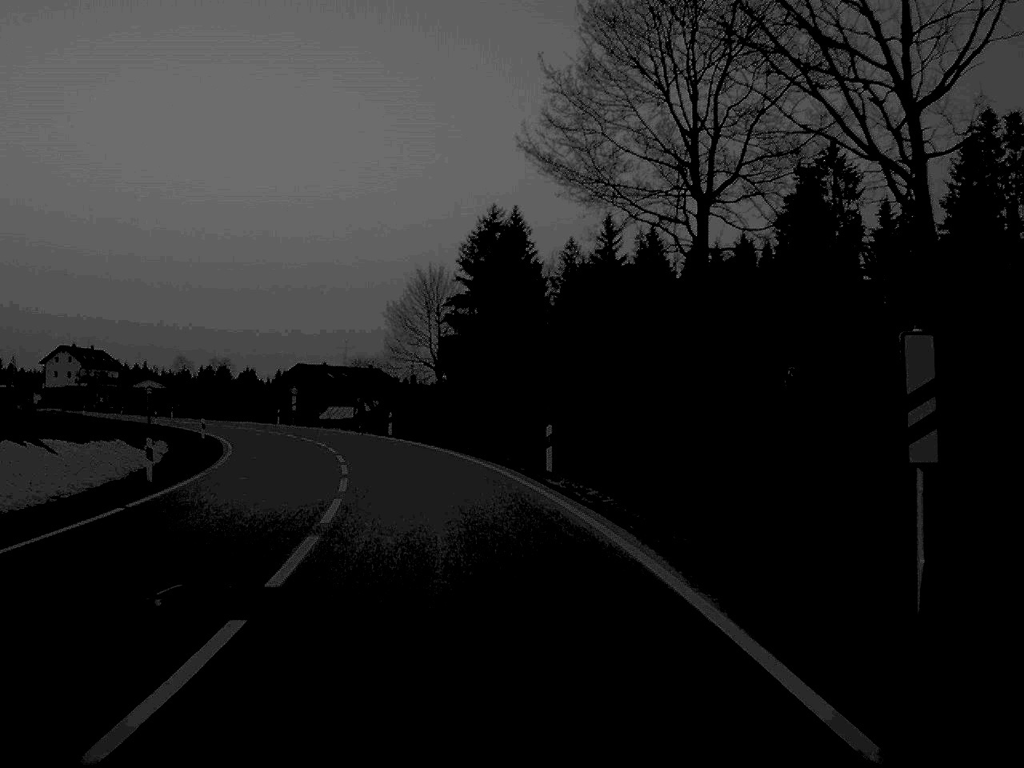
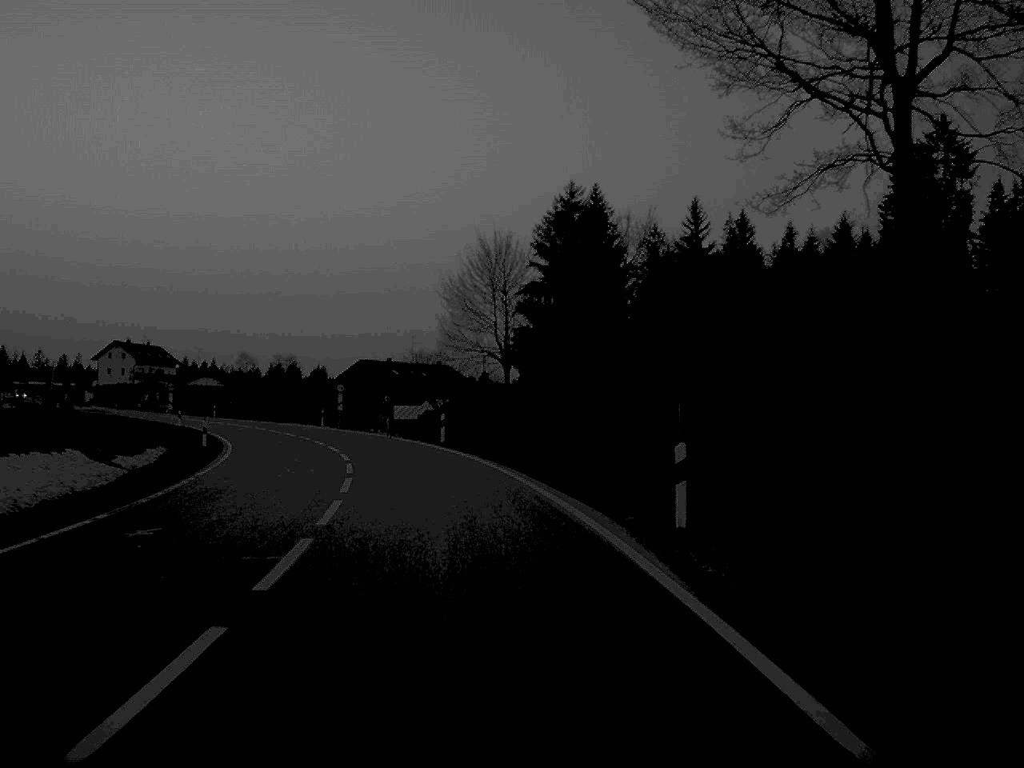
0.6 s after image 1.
(-0.4, +12.3) m; -3°
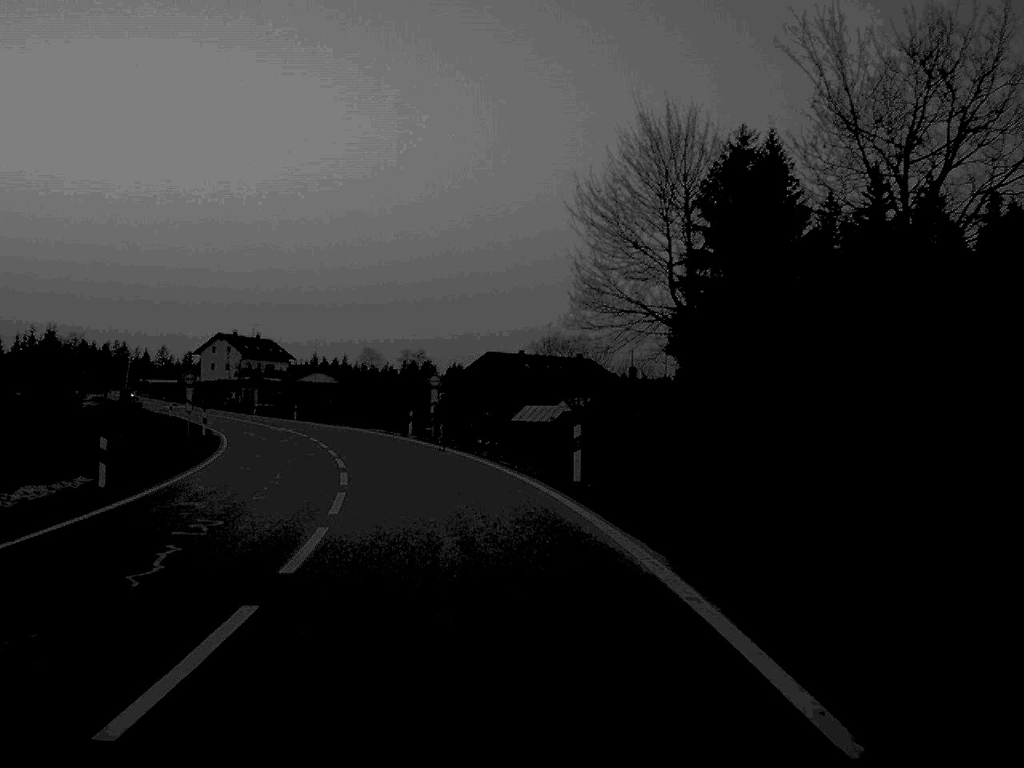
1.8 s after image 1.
(-1.2, +23.0) m; -6°
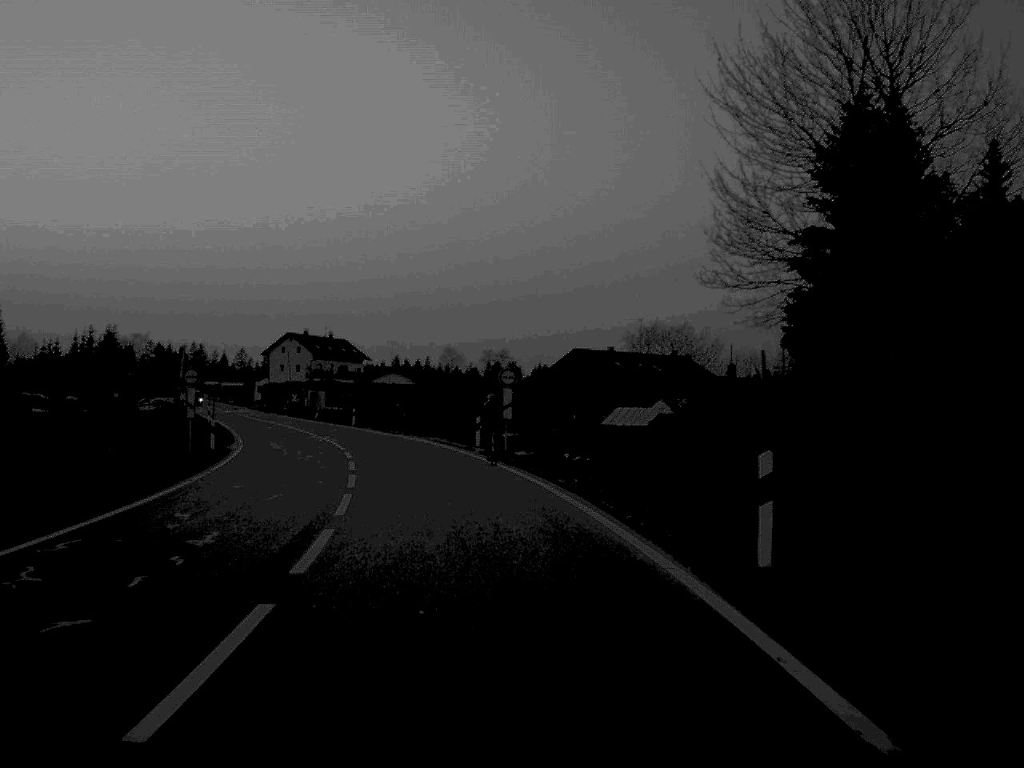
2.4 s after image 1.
(-0.4, +11.8) m; -4°
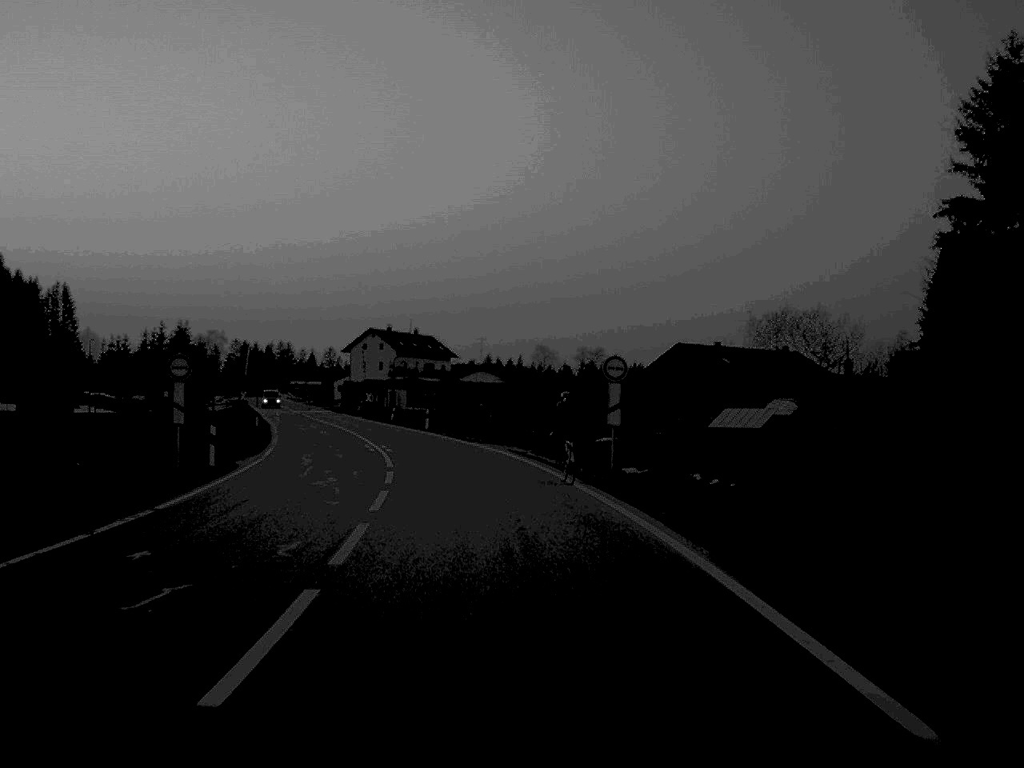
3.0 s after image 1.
(-0.4, +11.2) m; -4°
